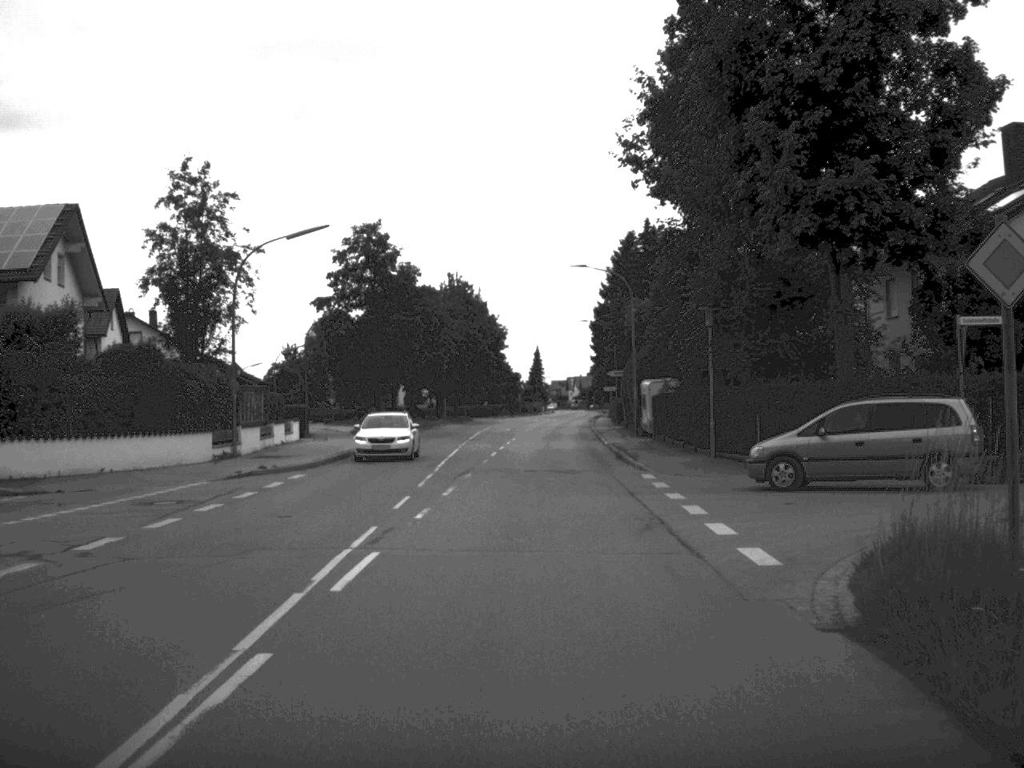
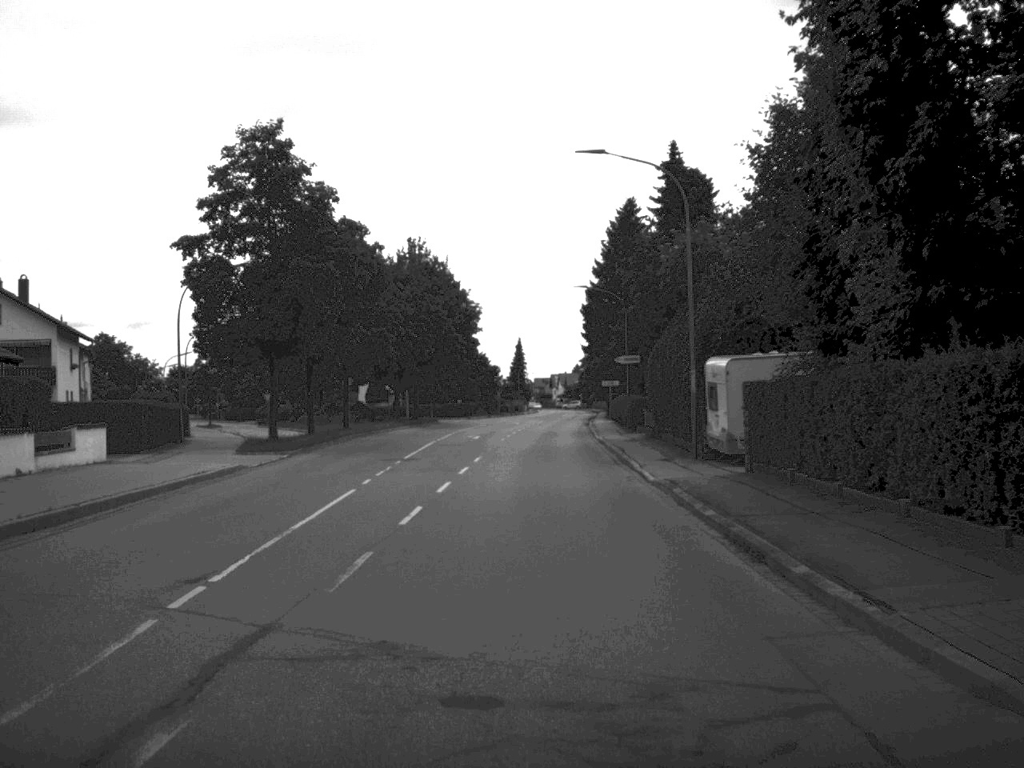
(+0.2, +24.0) m; +1°
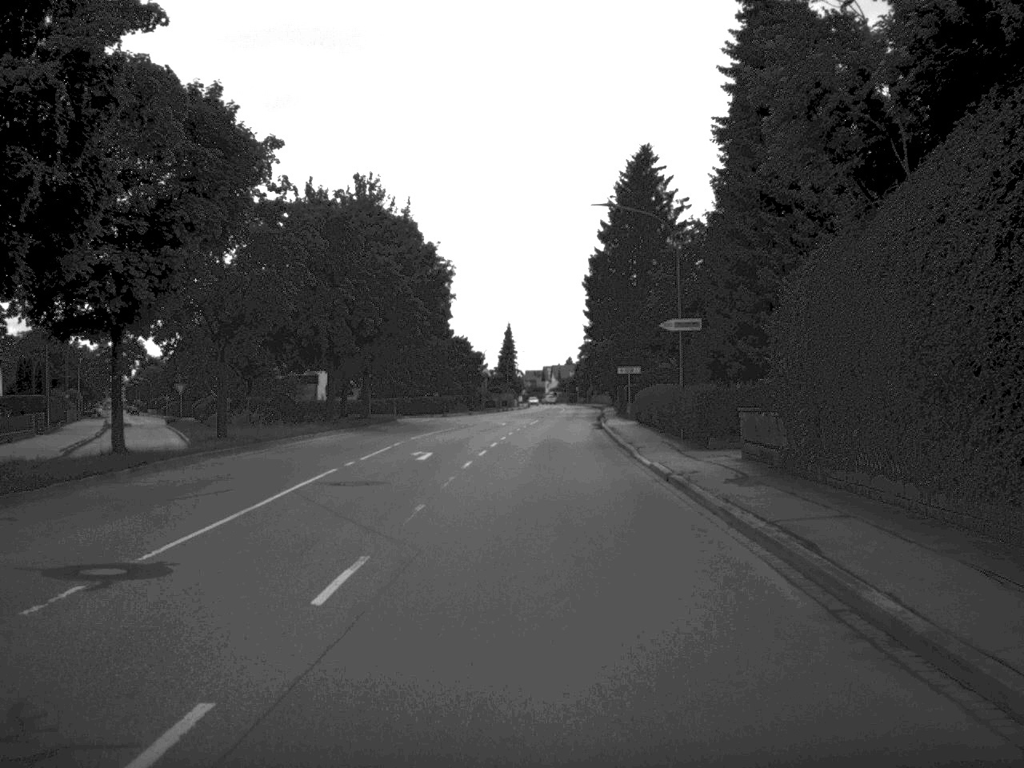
(+0.1, +24.9) m; 0°
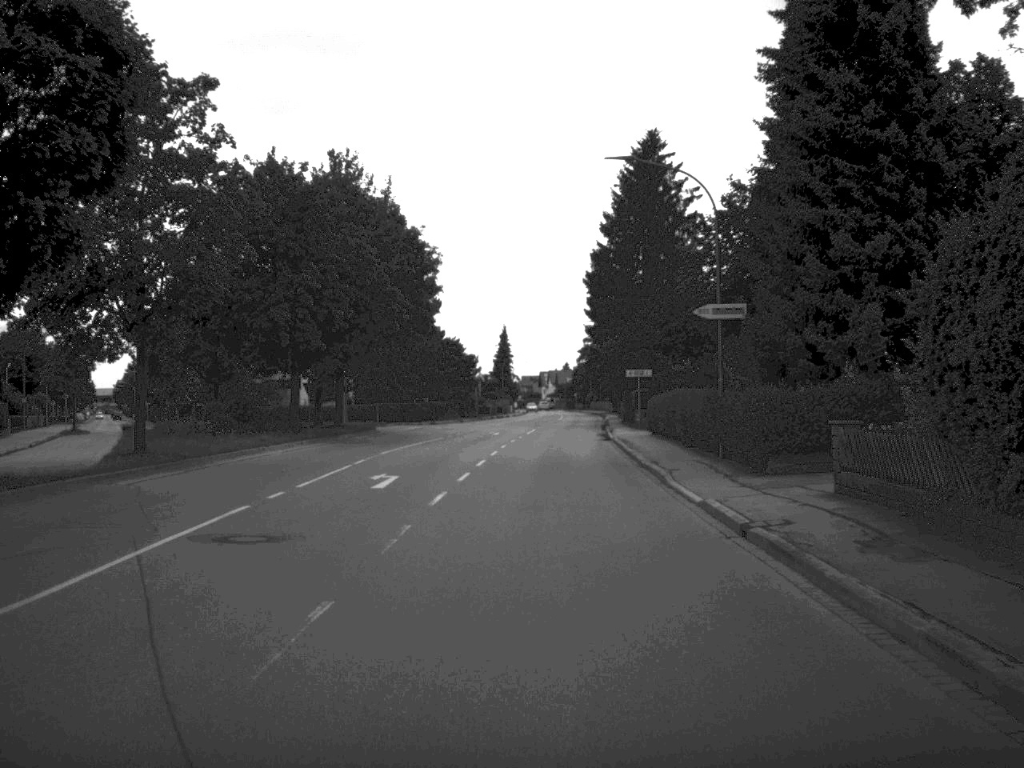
(0.0, +8.3) m; 0°
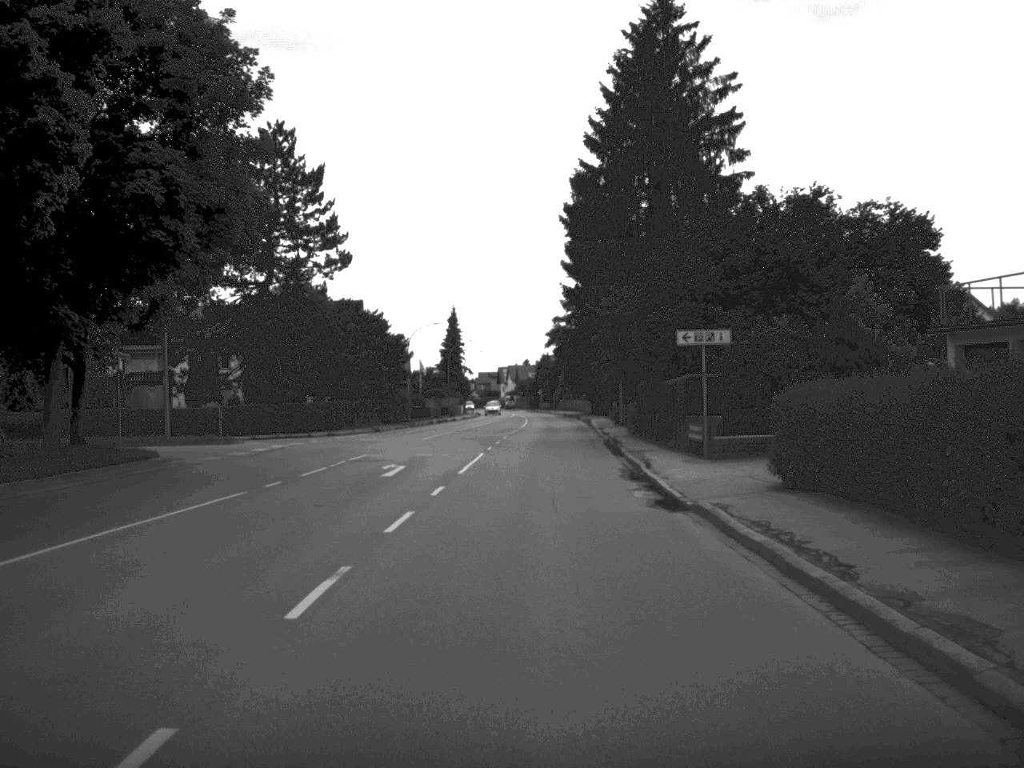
(+0.5, +33.6) m; +2°
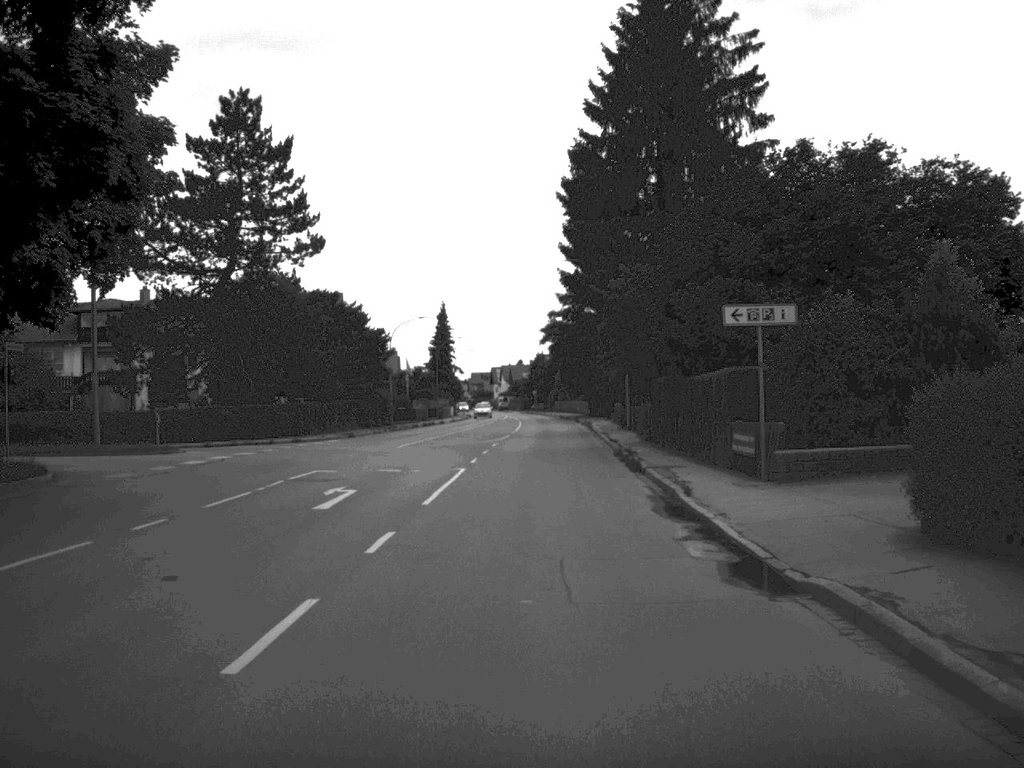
(0.0, +7.7) m; 0°
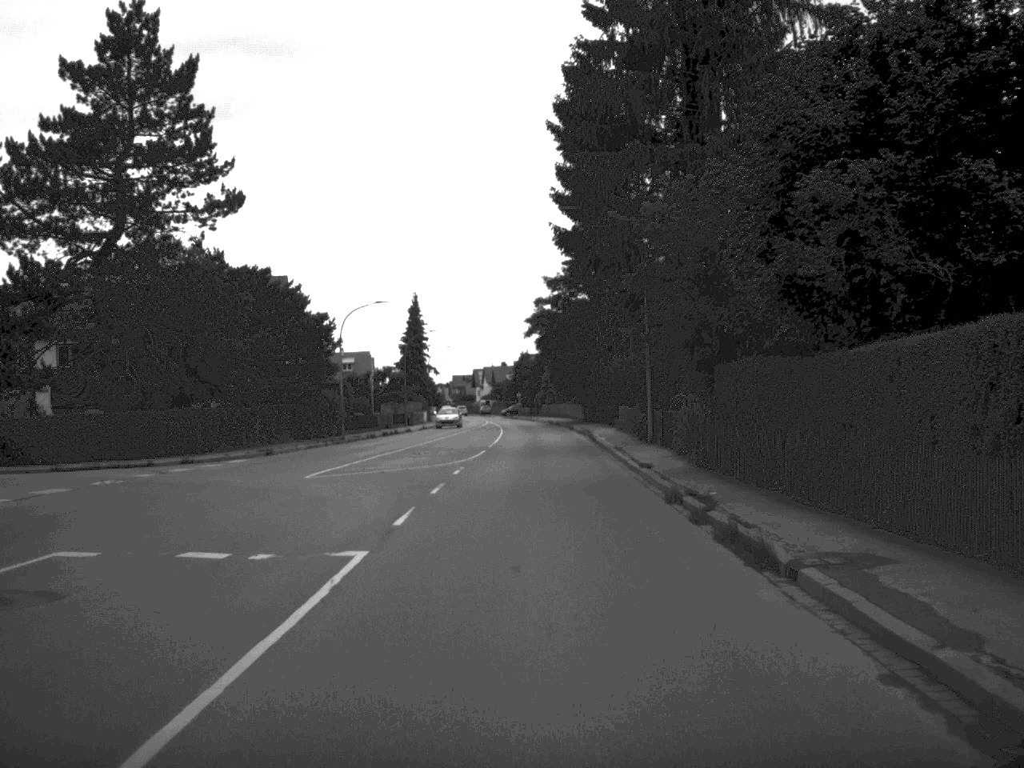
(+0.1, +15.7) m; +1°
